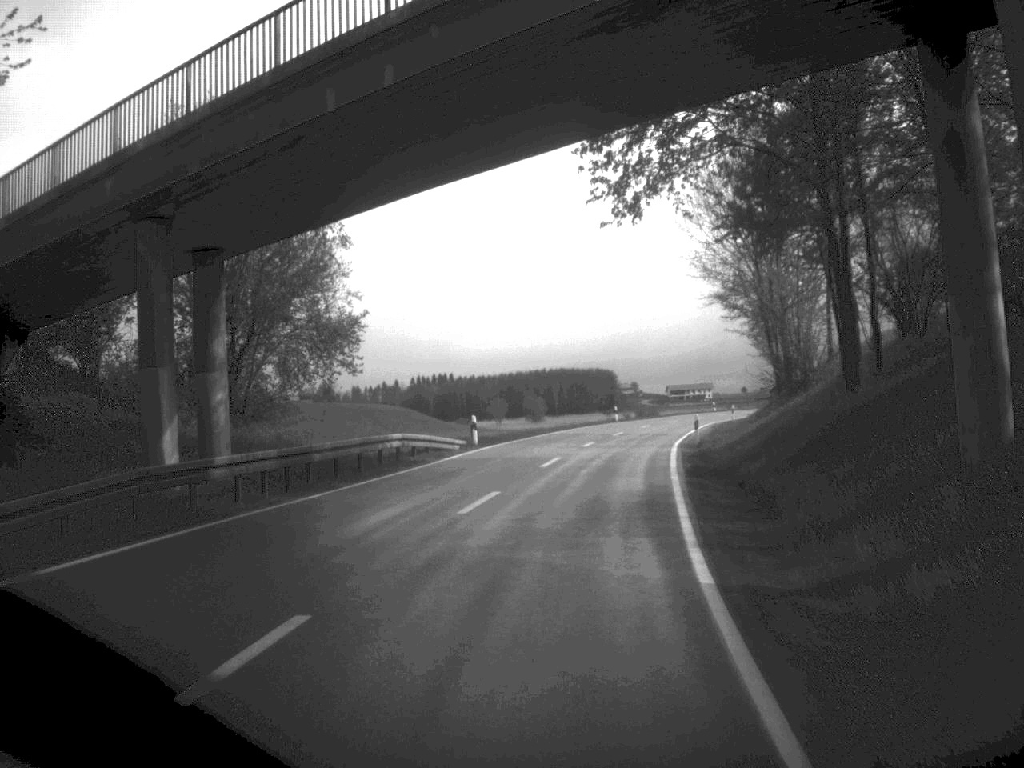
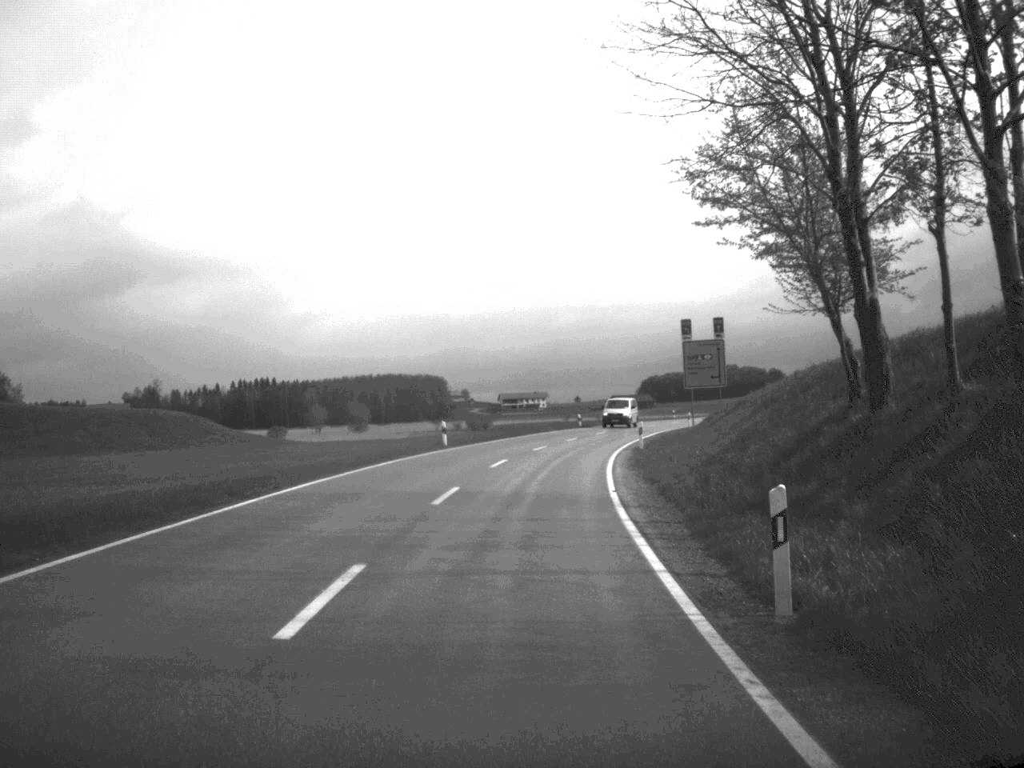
(+2.2, +31.4) m; +7°
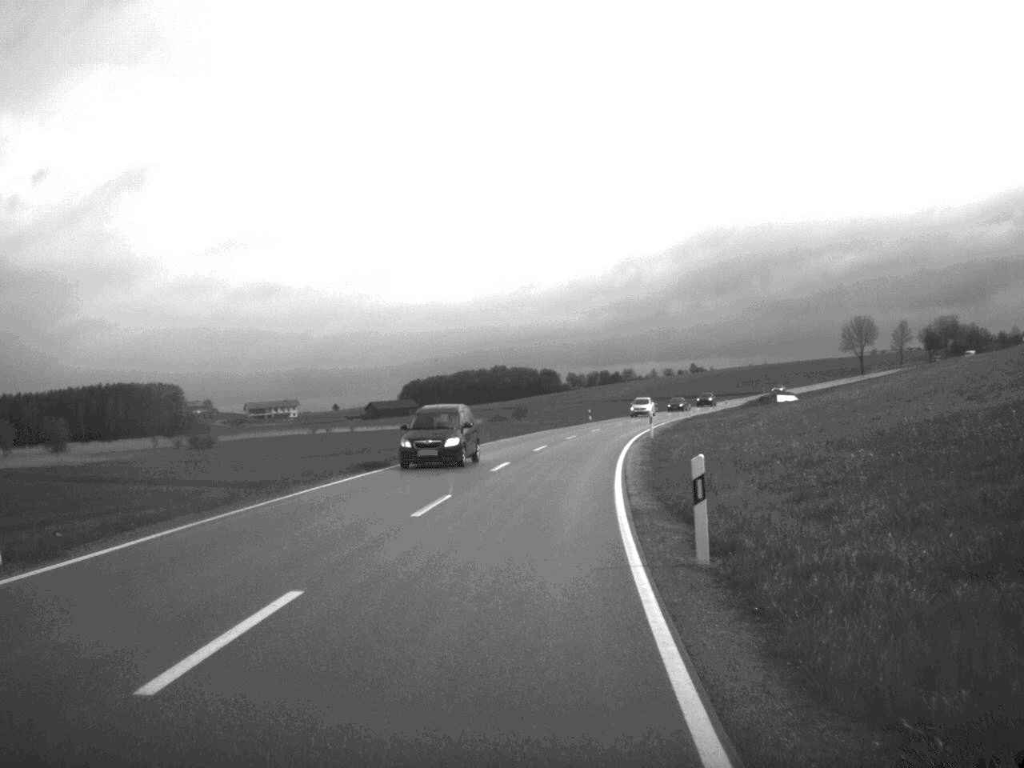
(+6.4, +71.6) m; +10°
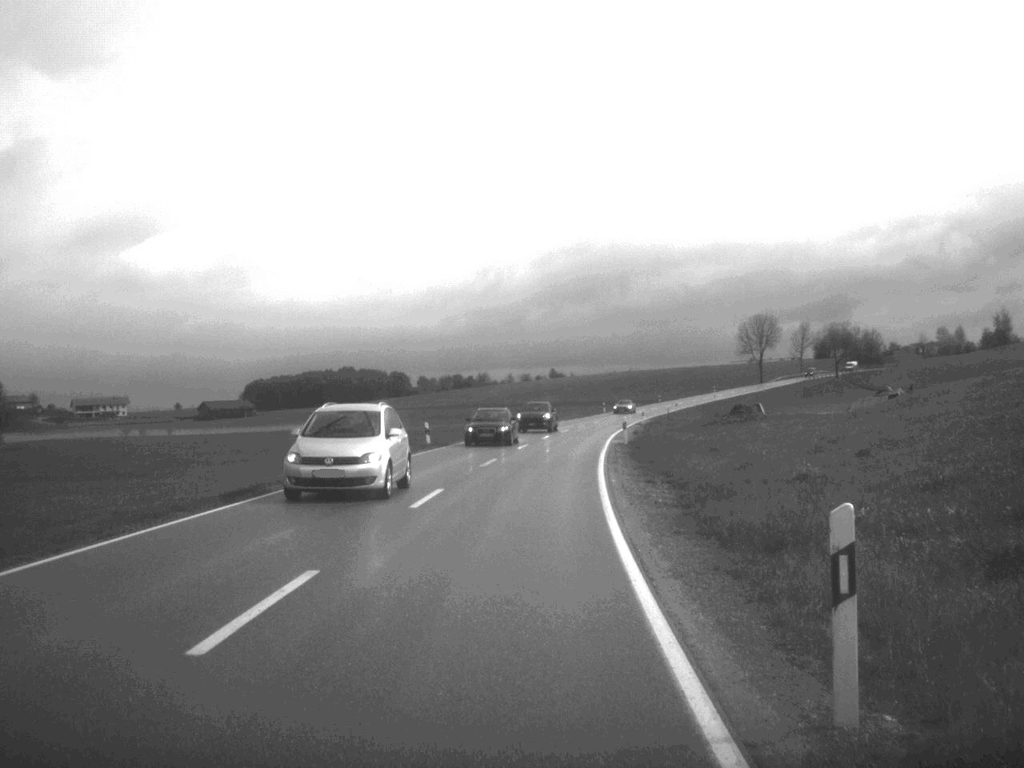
(+2.6, +45.6) m; +6°
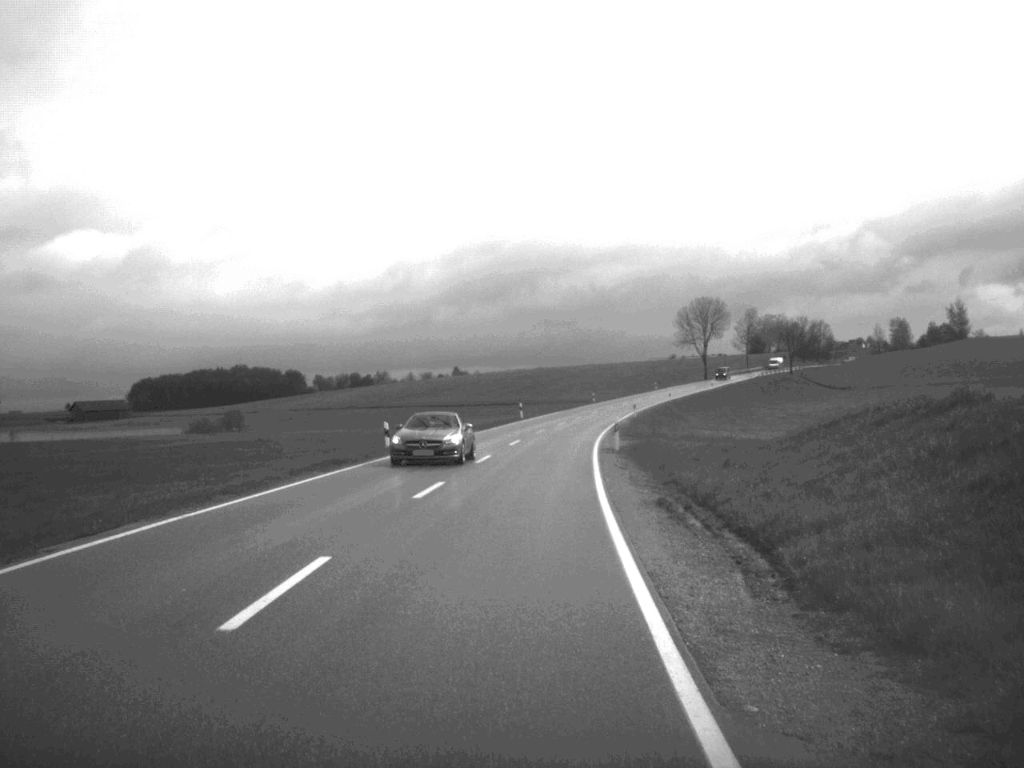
(+1.9, +46.0) m; +4°
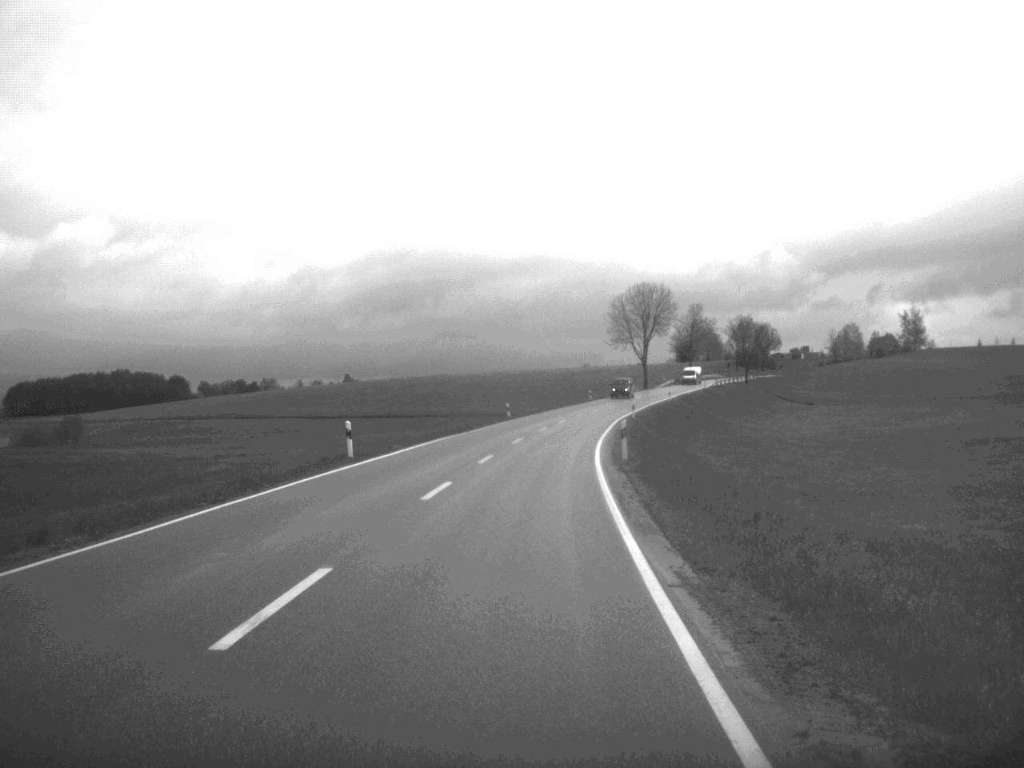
(+1.7, +47.8) m; +4°
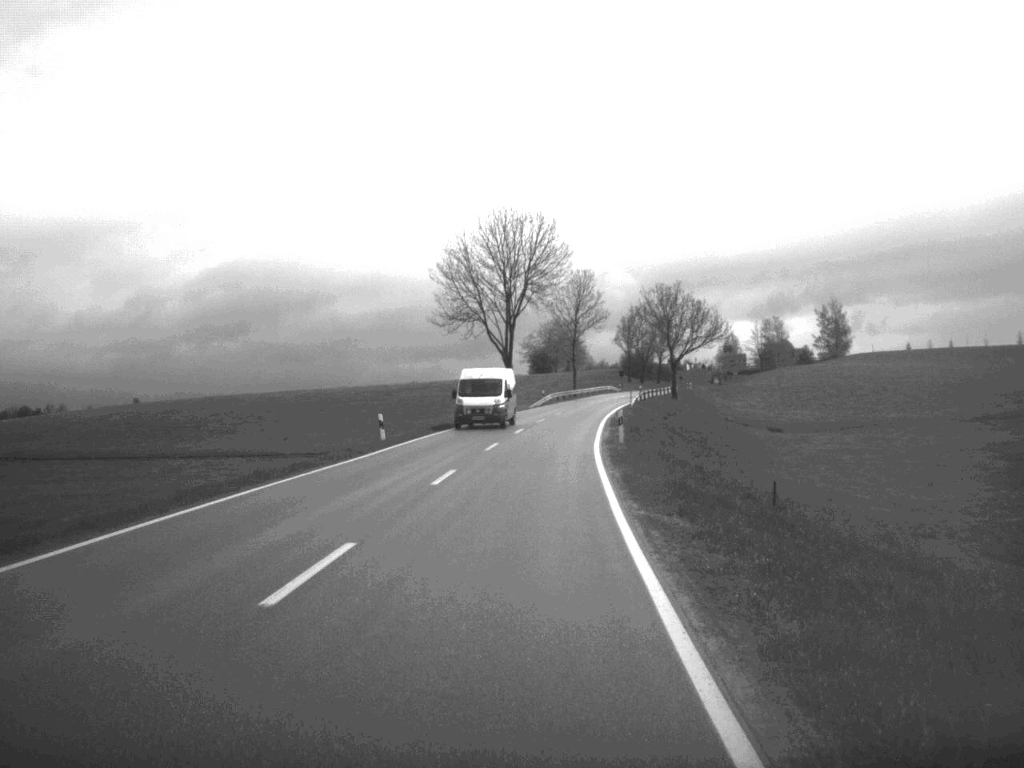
(+5.1, +79.7) m; +7°
